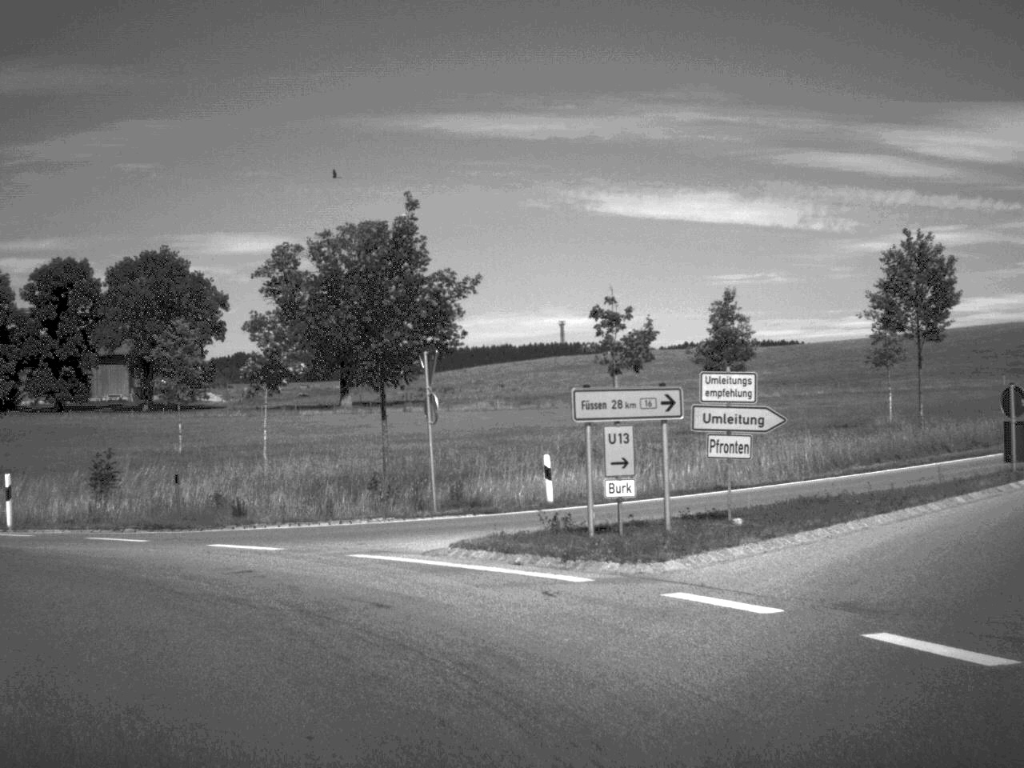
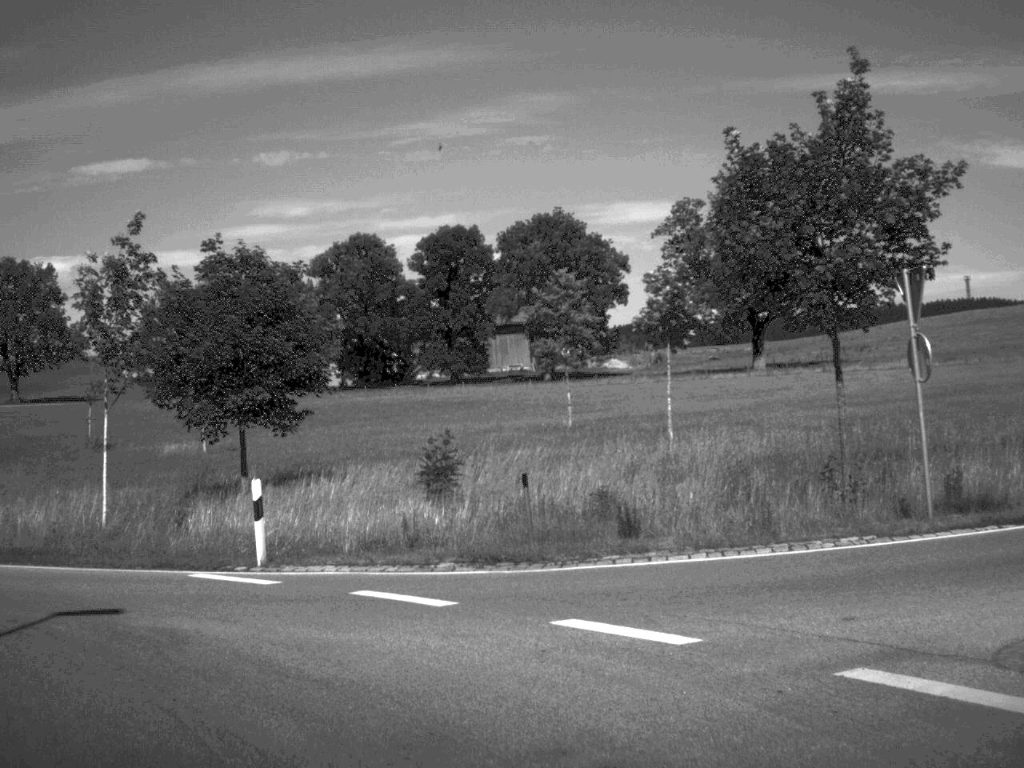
(-1.2, +8.5) m; -19°
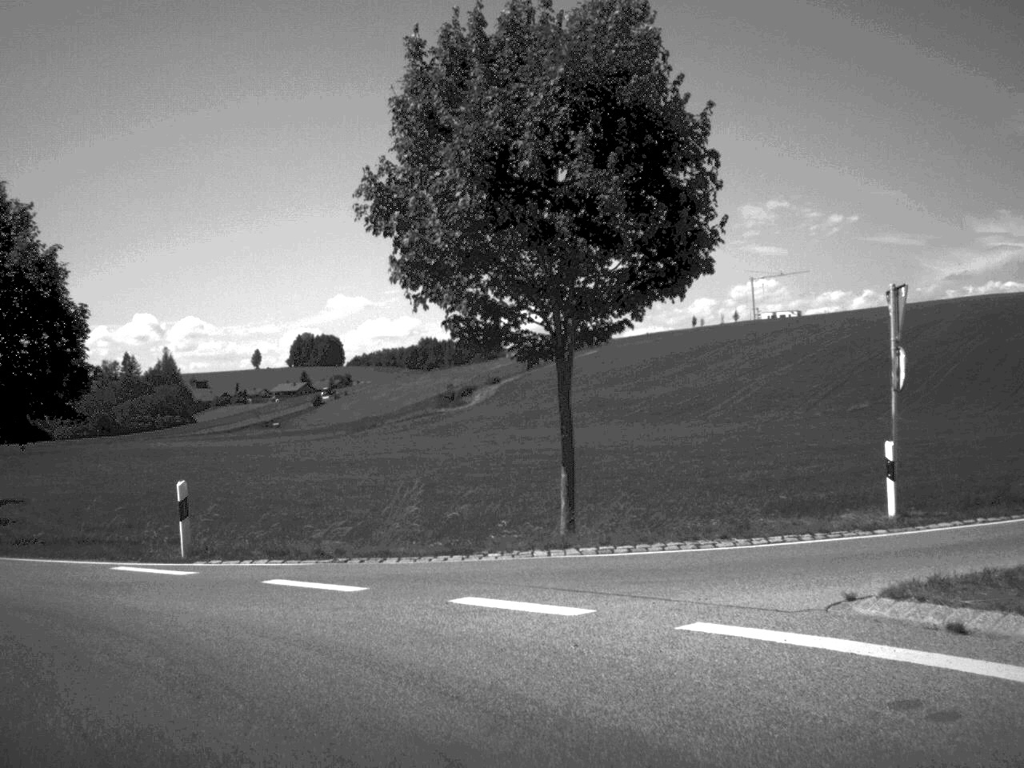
(-14.9, +15.4) m; -88°
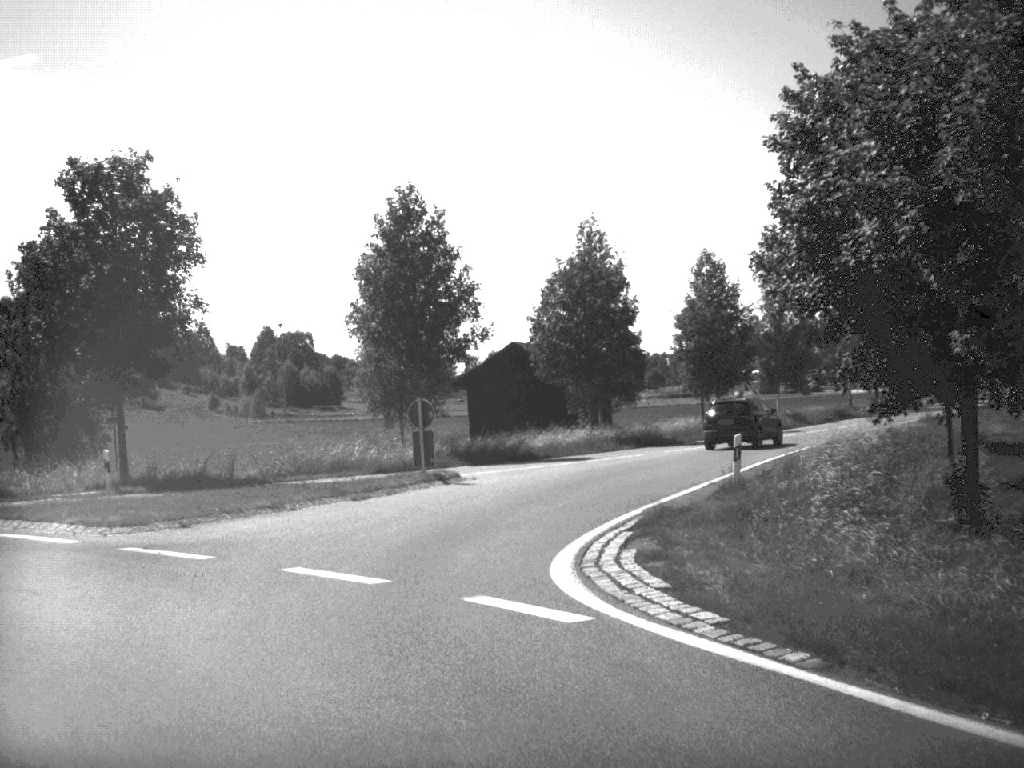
(-5.9, +12.4) m; -50°
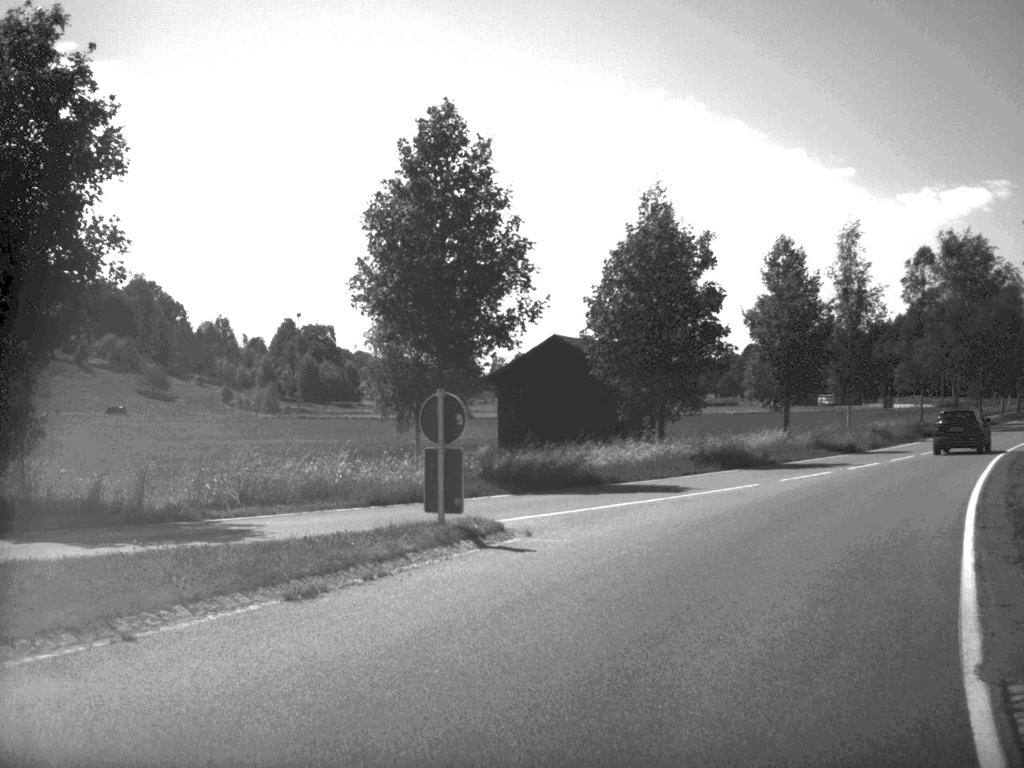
(-0.7, +11.4) m; 0°
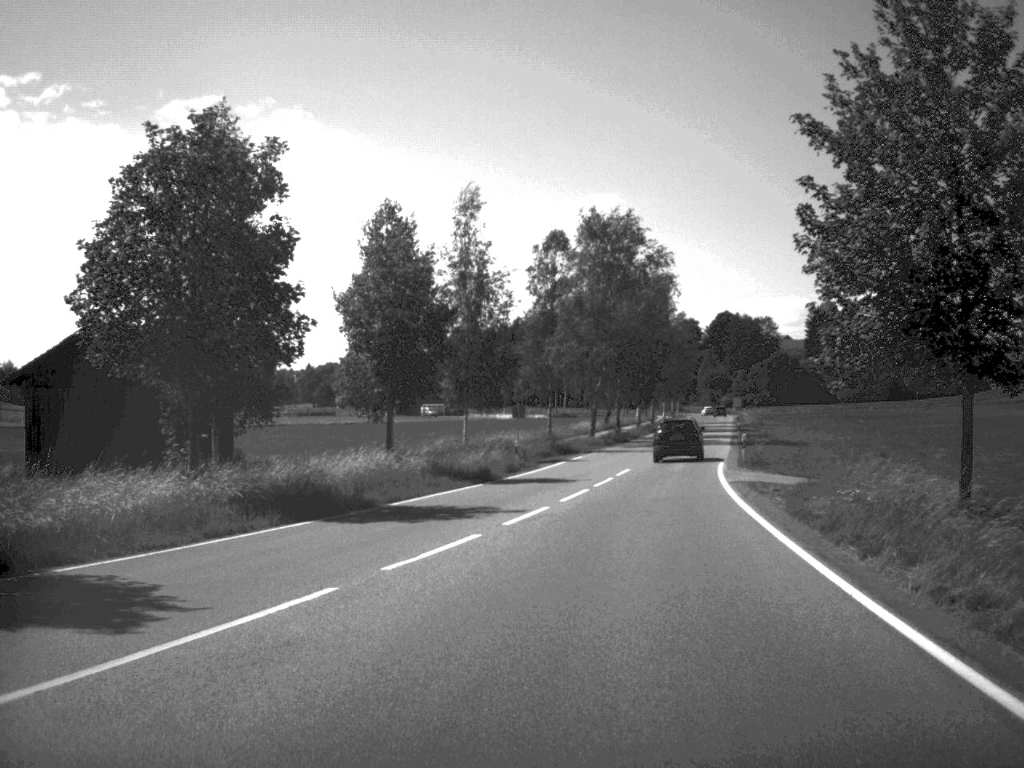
(+2.6, +15.1) m; +18°
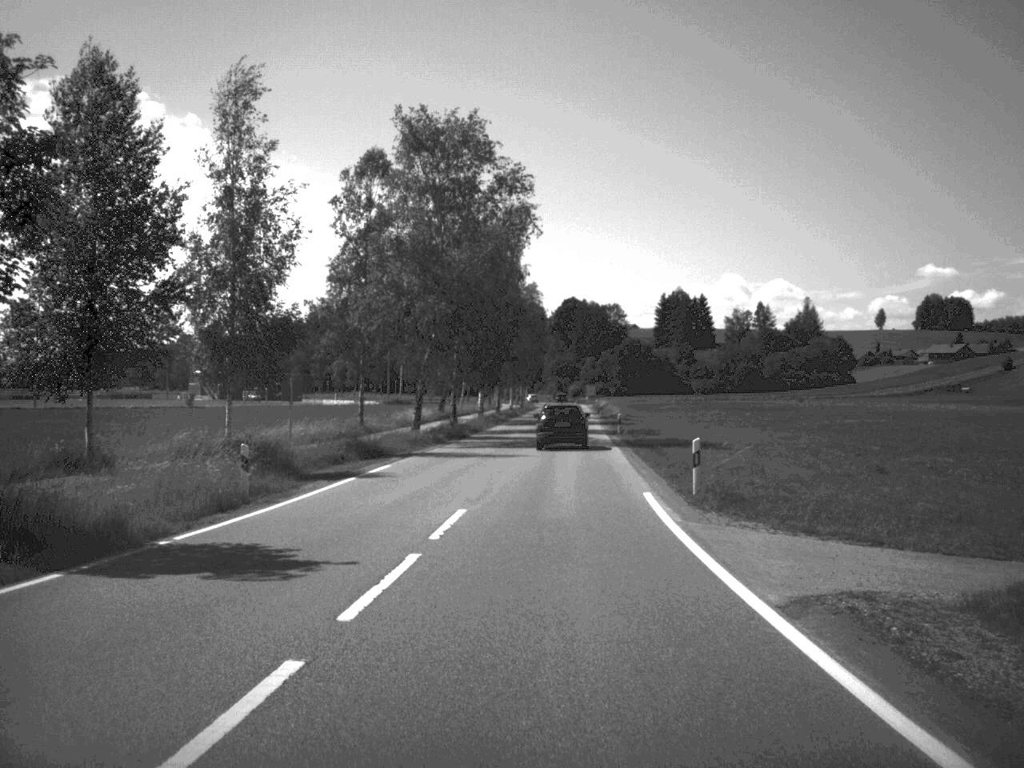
(+1.6, +21.4) m; +7°
